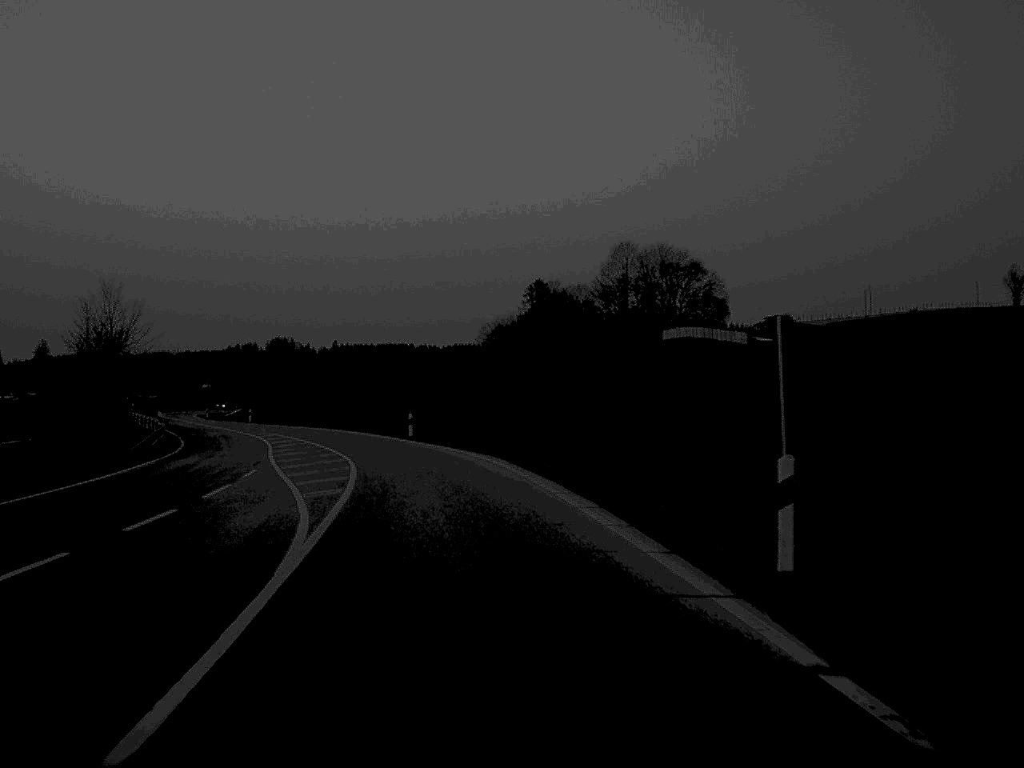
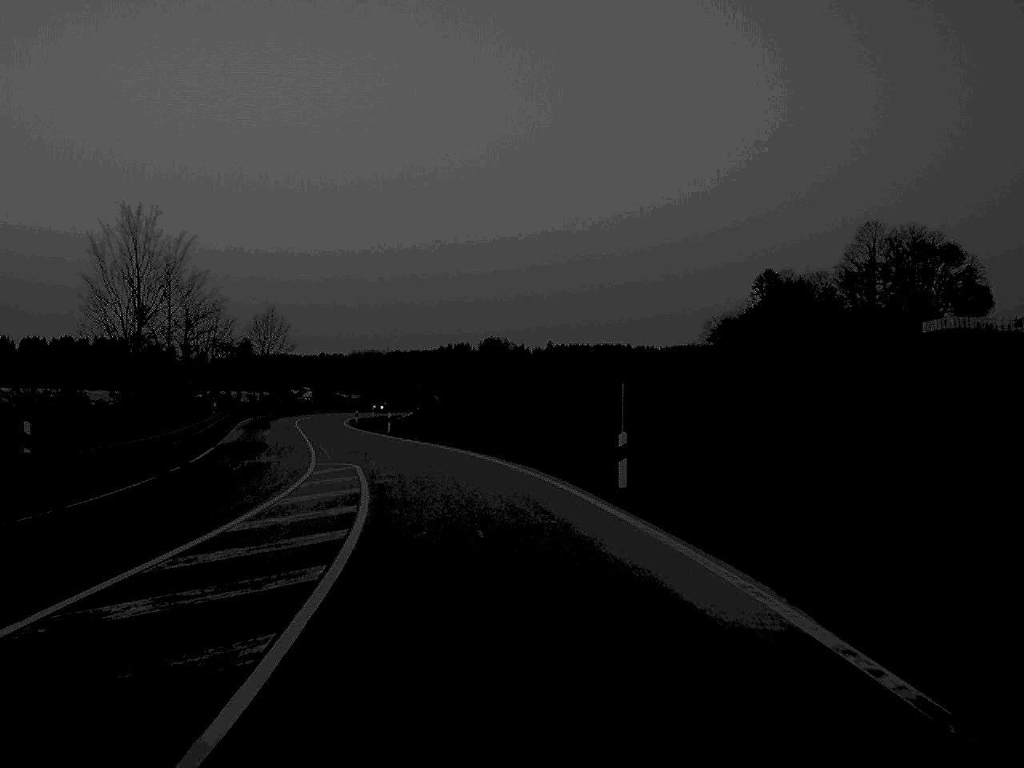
(-2.6, +30.9) m; -10°
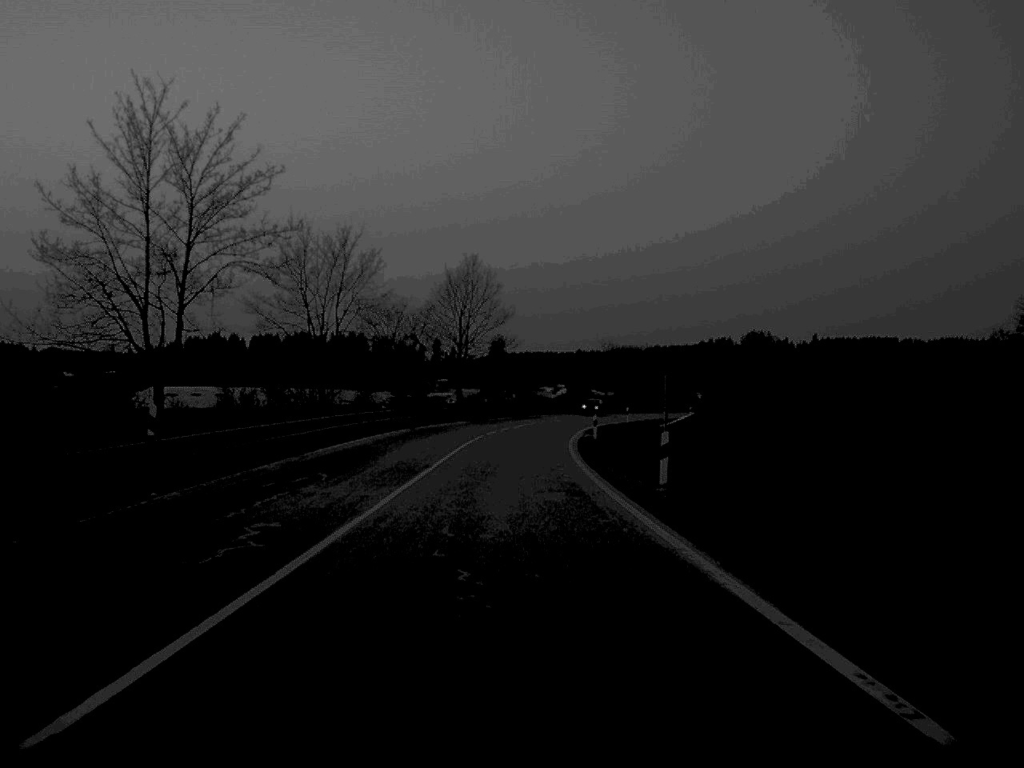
(-4.8, +43.0) m; -11°
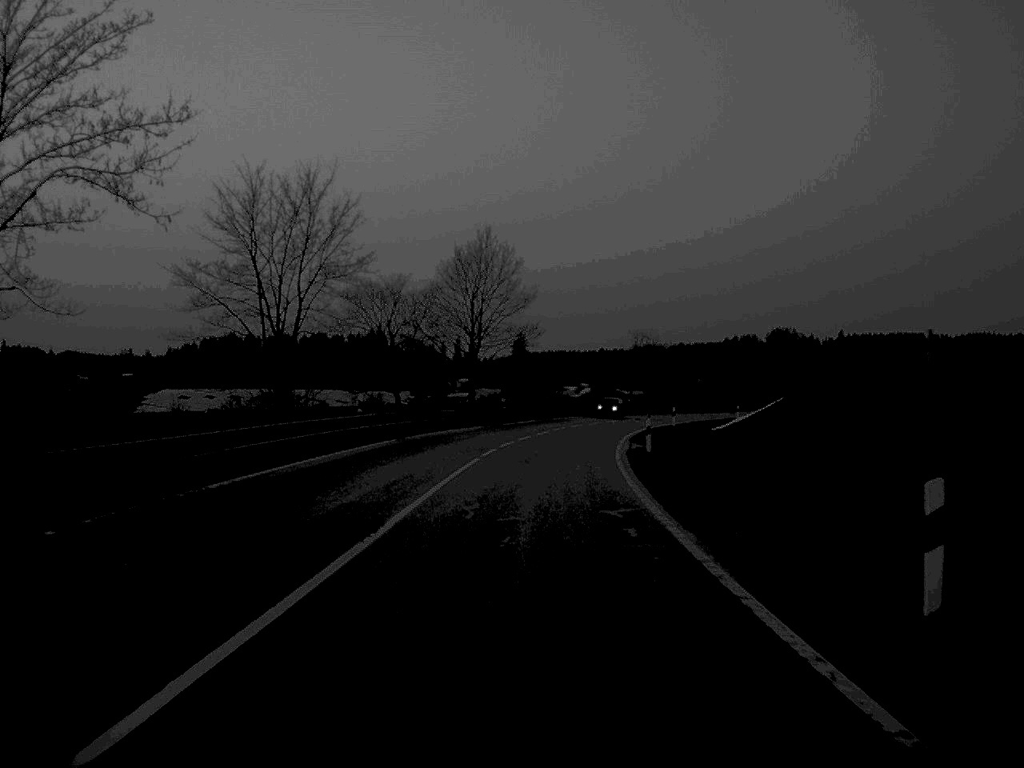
(-0.1, +14.0) m; -1°
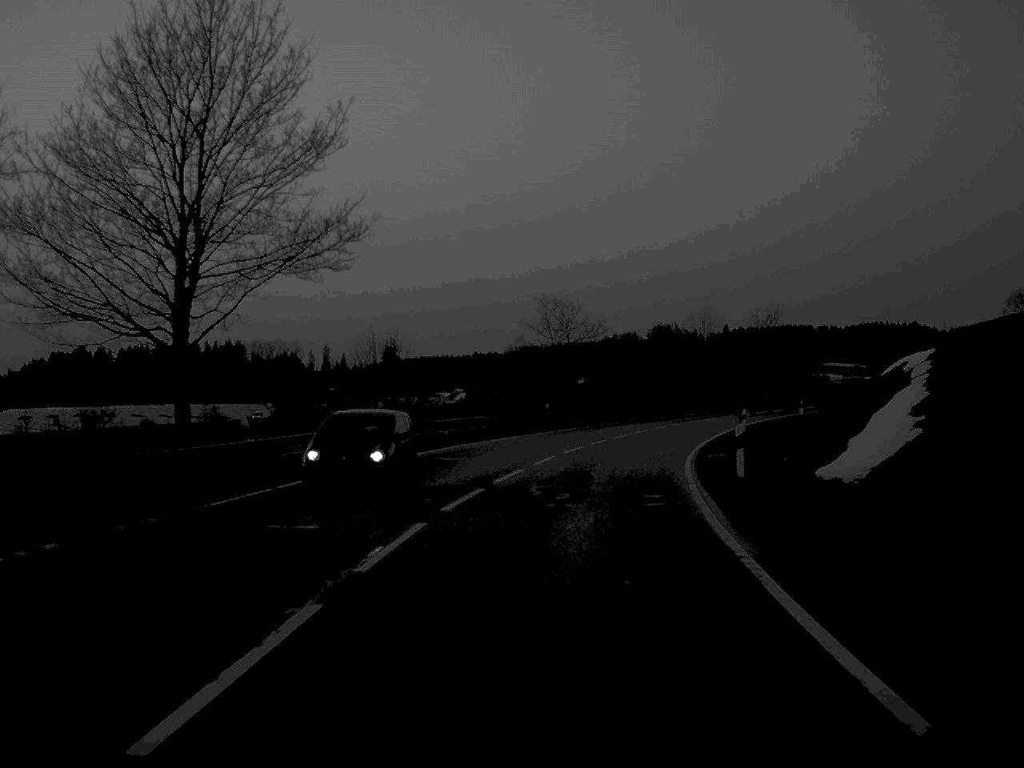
(+1.6, +44.6) m; +6°
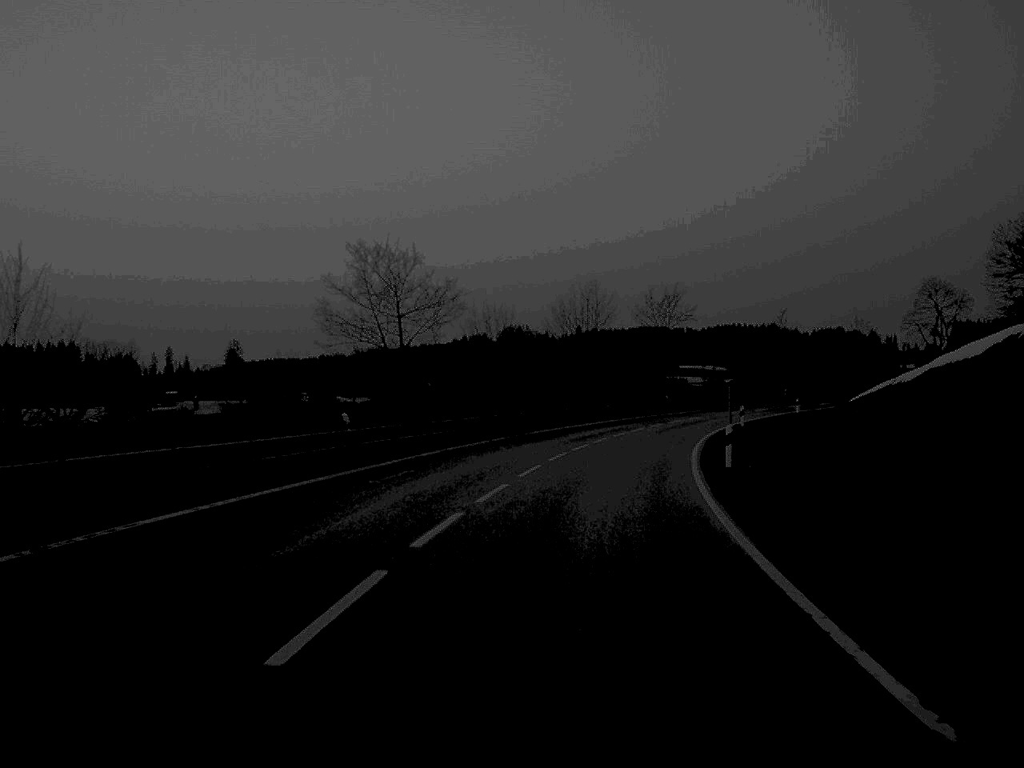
(+1.6, +27.7) m; +7°
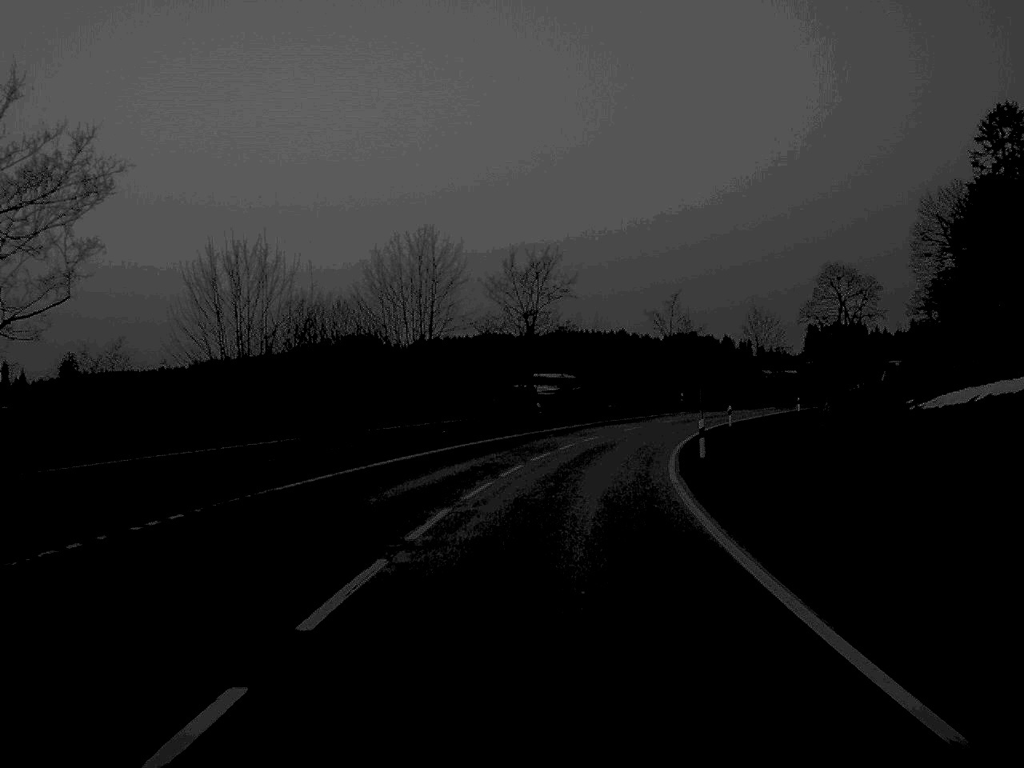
(+1.7, +28.0) m; +7°
